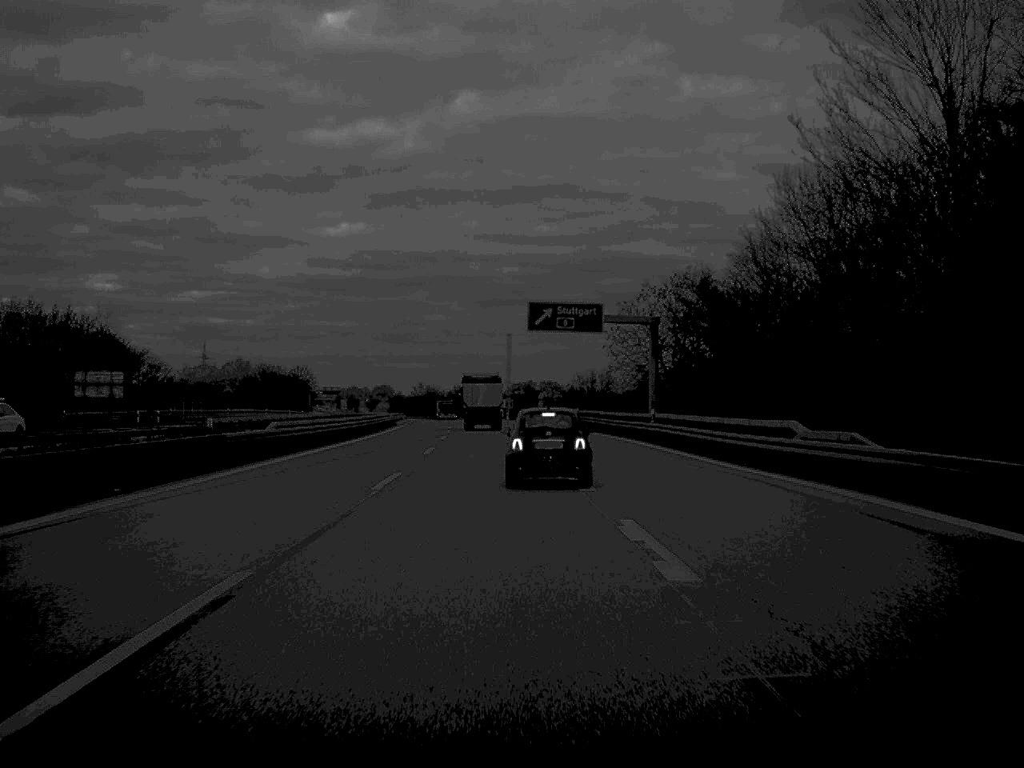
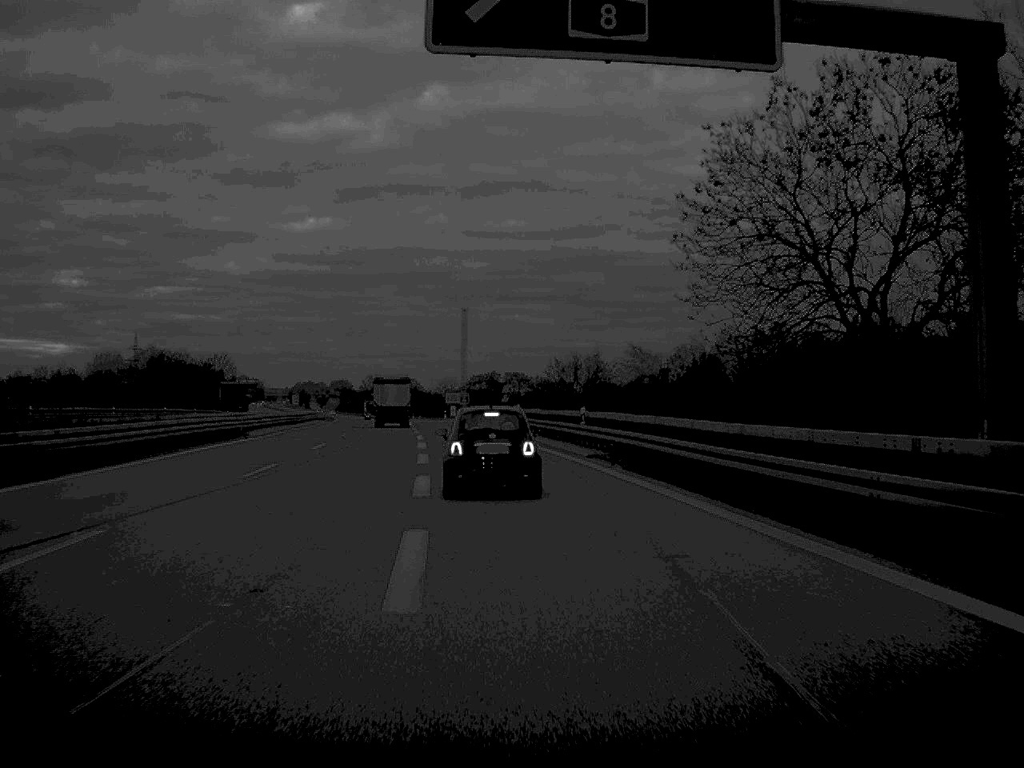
(+0.7, +48.8) m; +1°
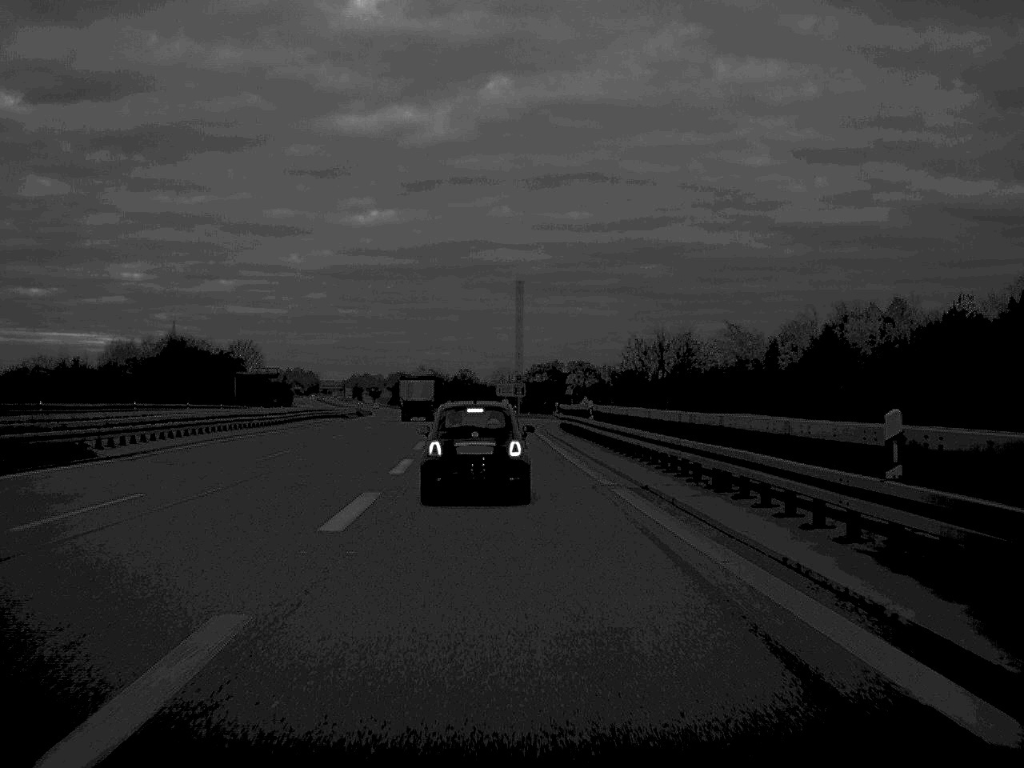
(-0.7, +30.8) m; -3°
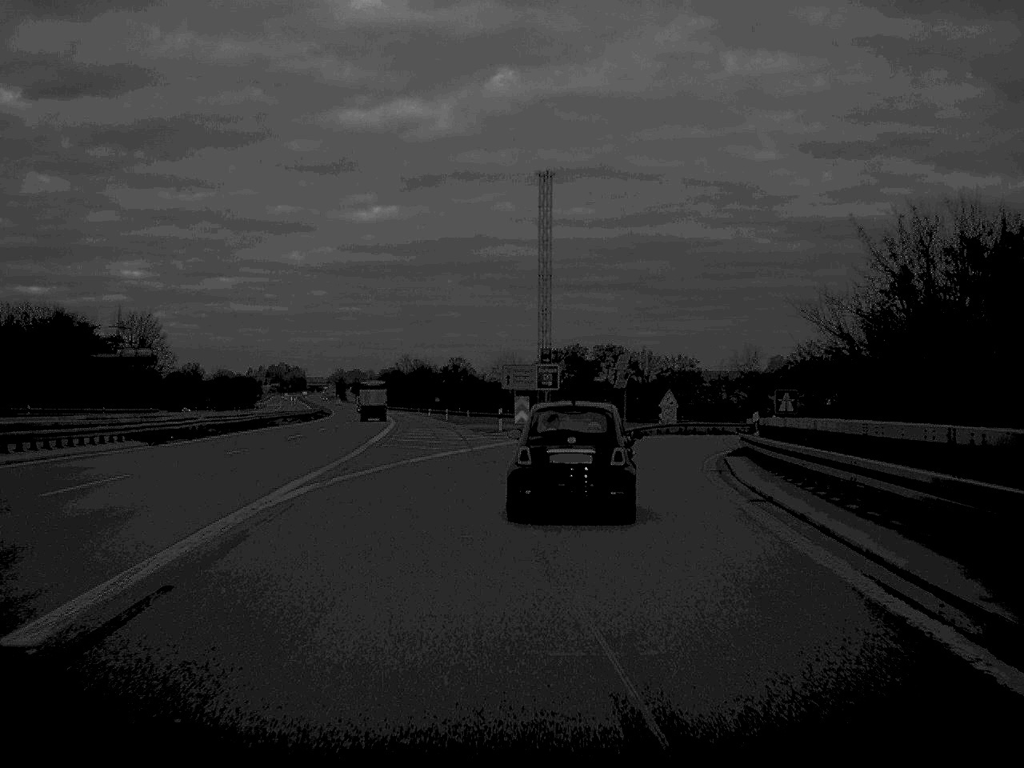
(-1.7, +66.0) m; 0°
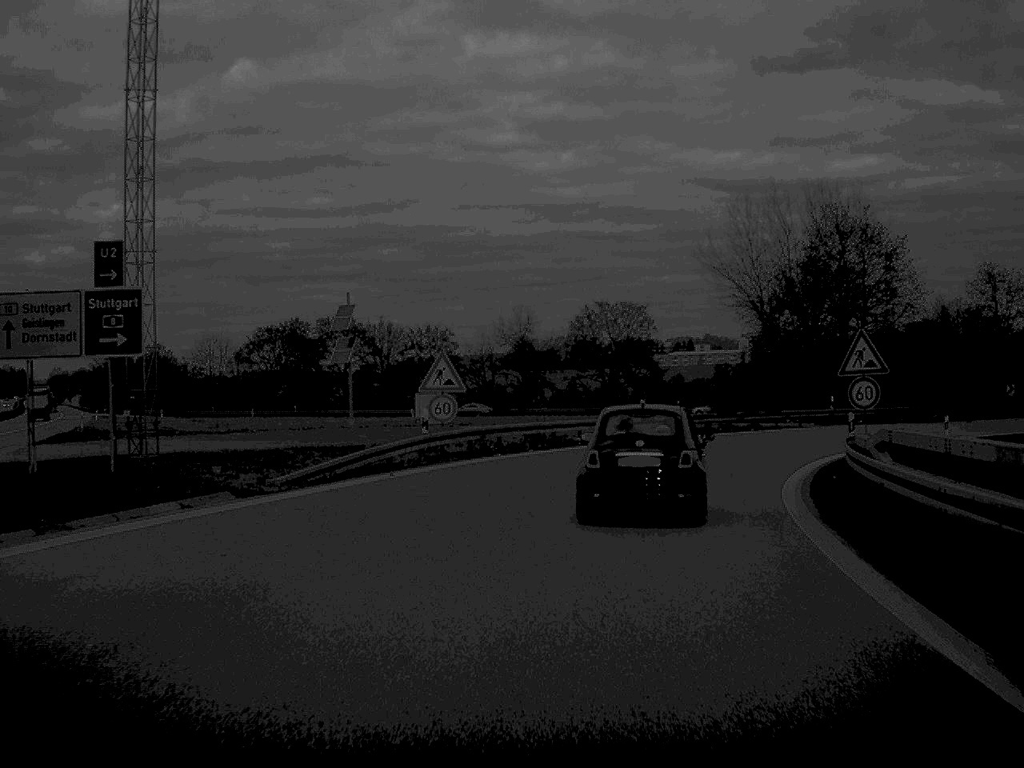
(+3.8, +43.1) m; +12°
